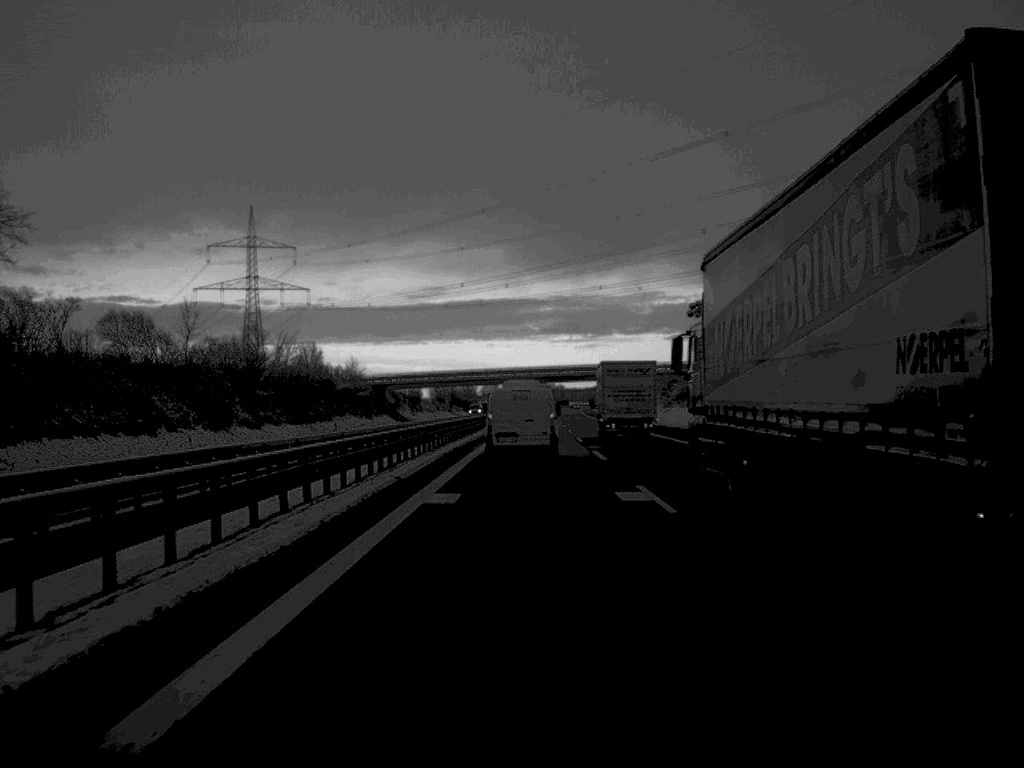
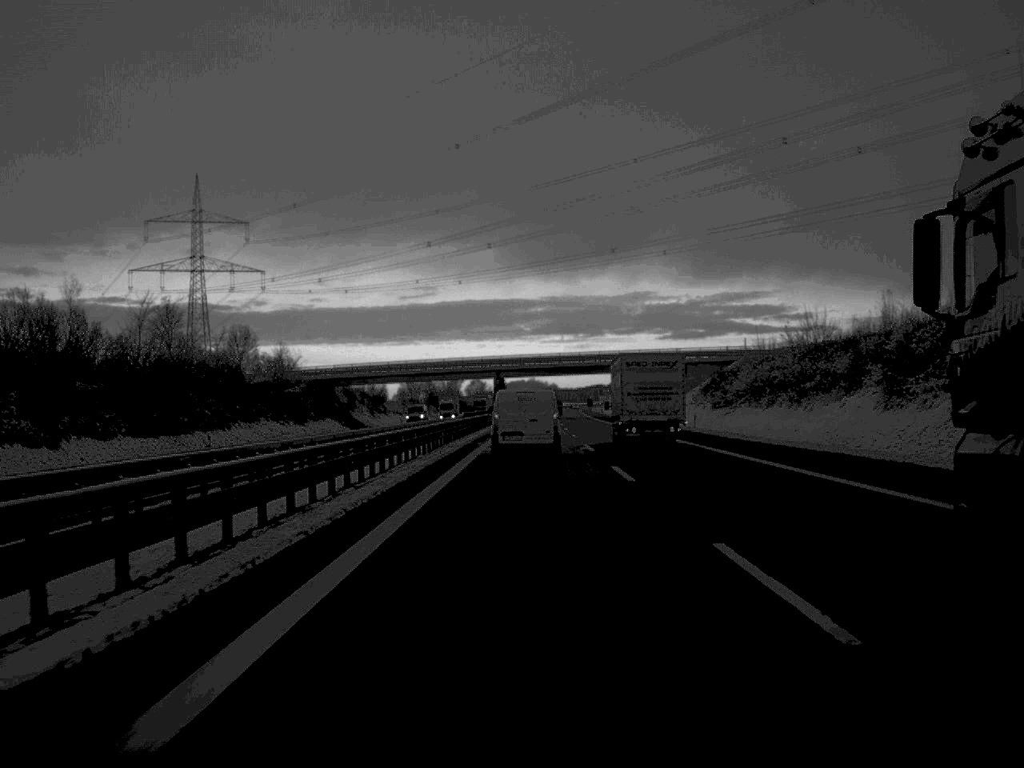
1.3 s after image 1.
(+0.2, +45.9) m; 0°
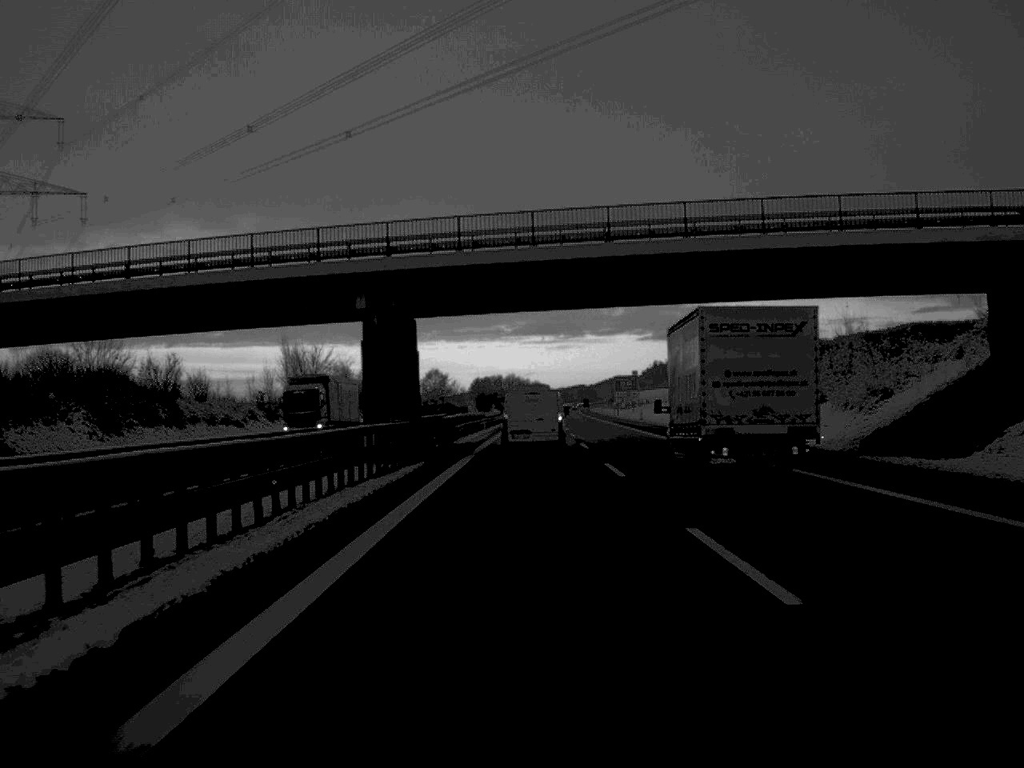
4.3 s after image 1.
(+0.7, +105.8) m; +1°
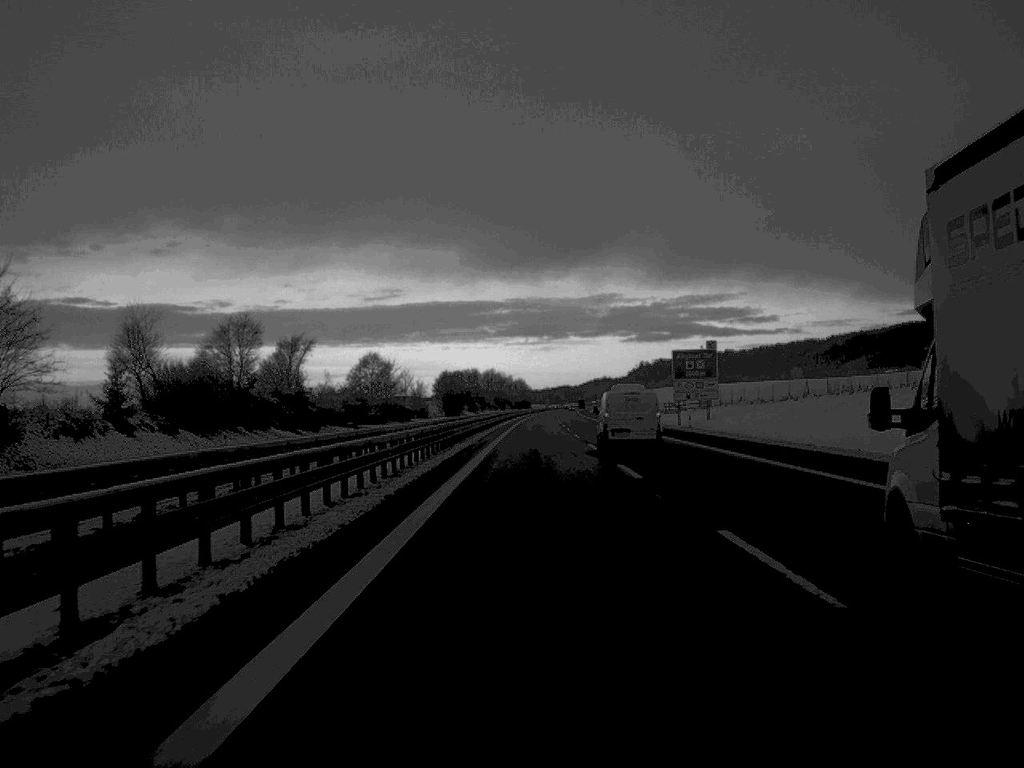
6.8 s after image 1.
(+0.4, +90.1) m; +1°
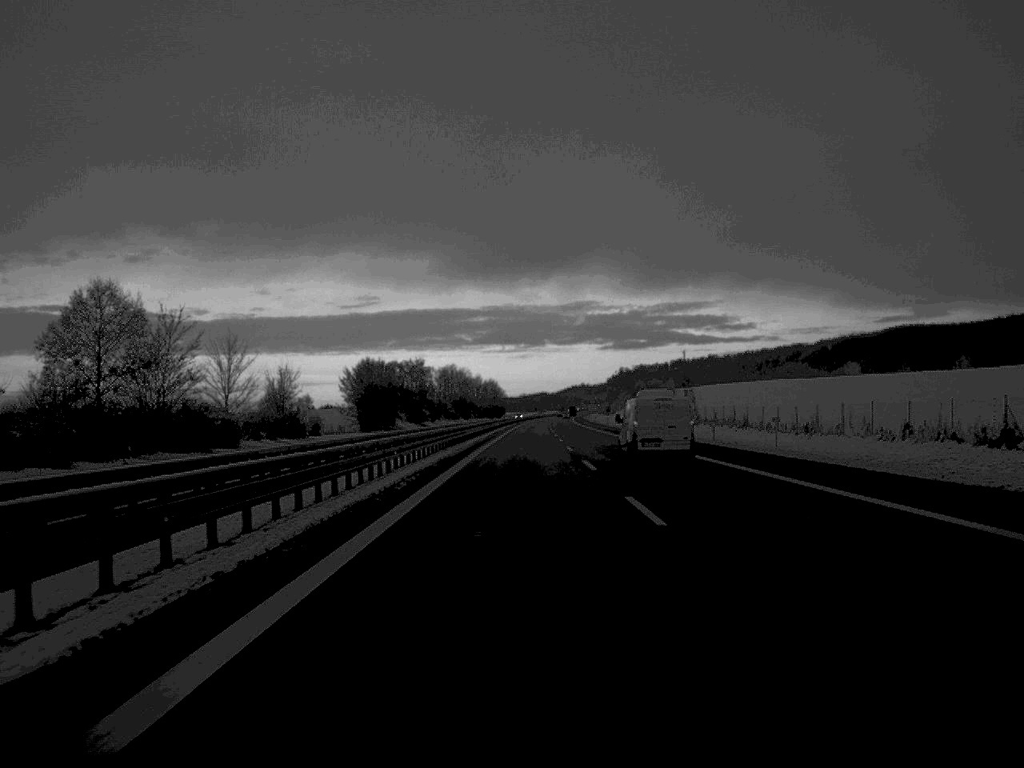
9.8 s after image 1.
(+1.2, +117.5) m; +1°
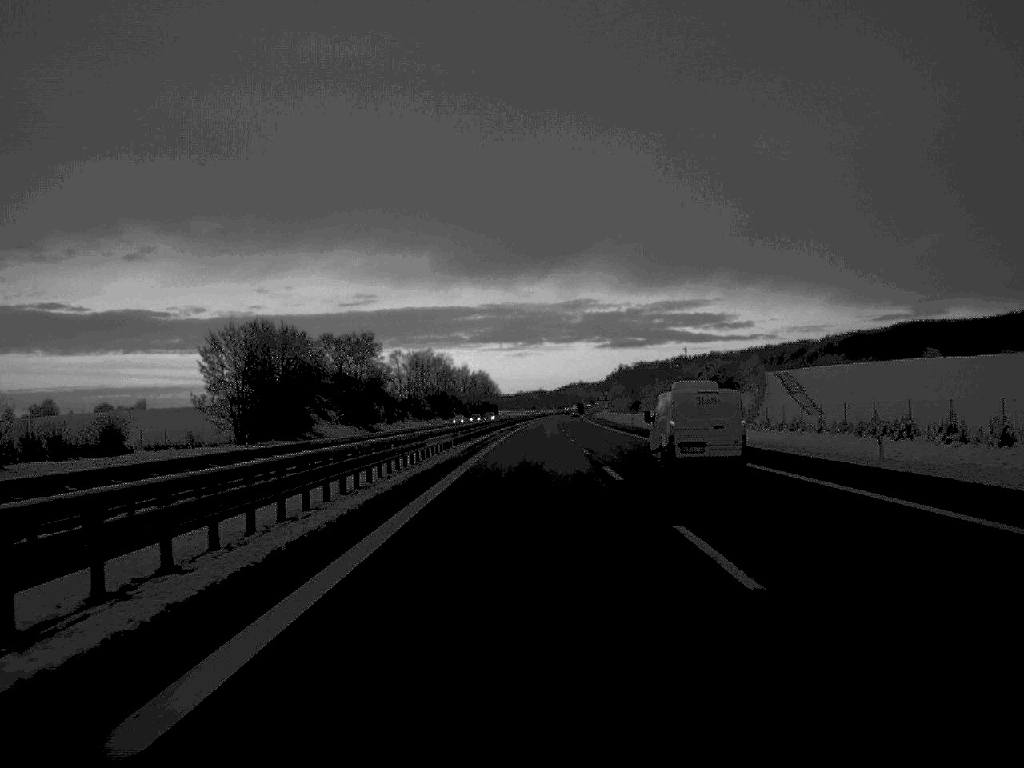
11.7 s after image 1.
(0.0, +78.6) m; 0°
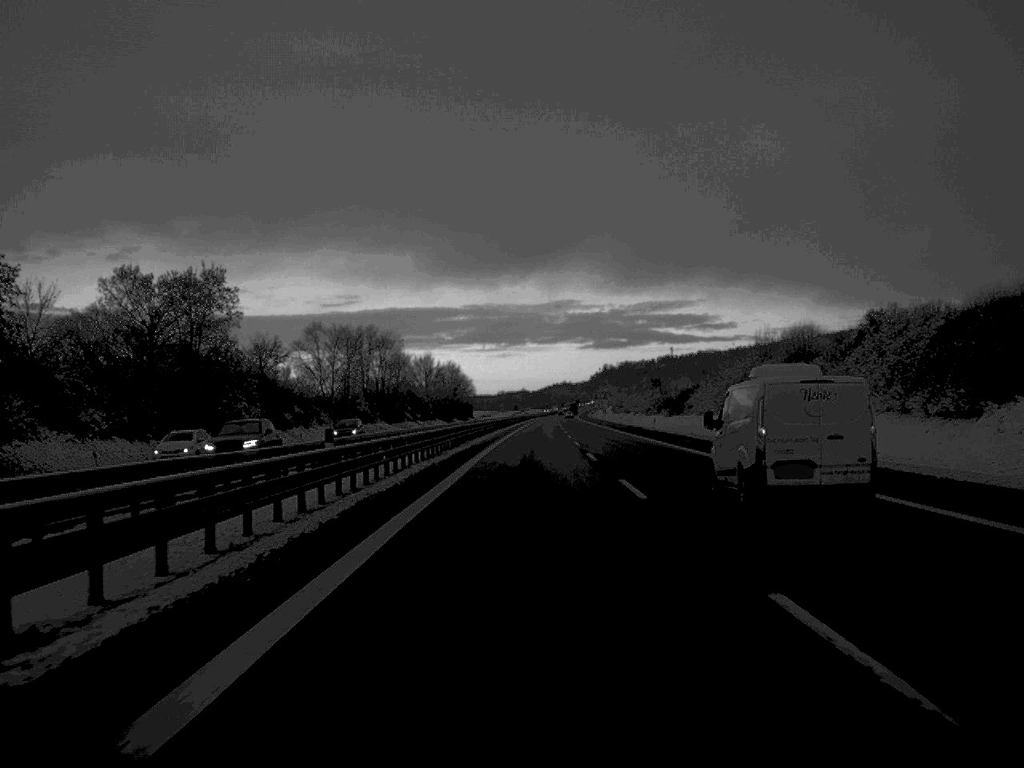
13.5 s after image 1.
(+0.5, +78.0) m; +1°
